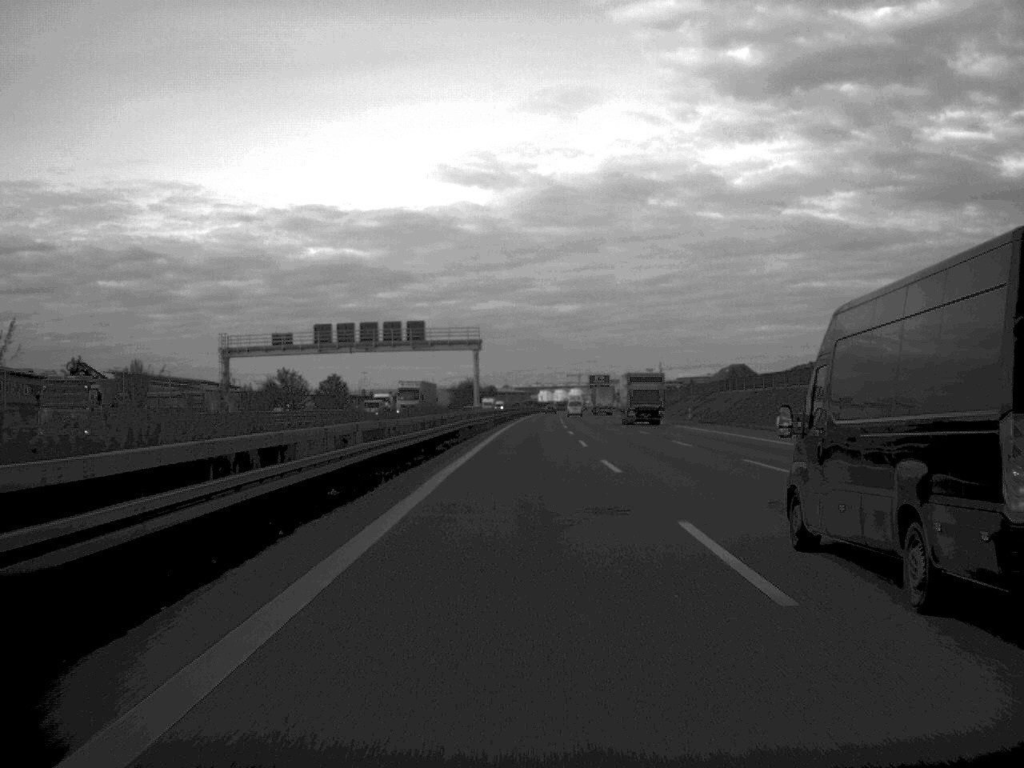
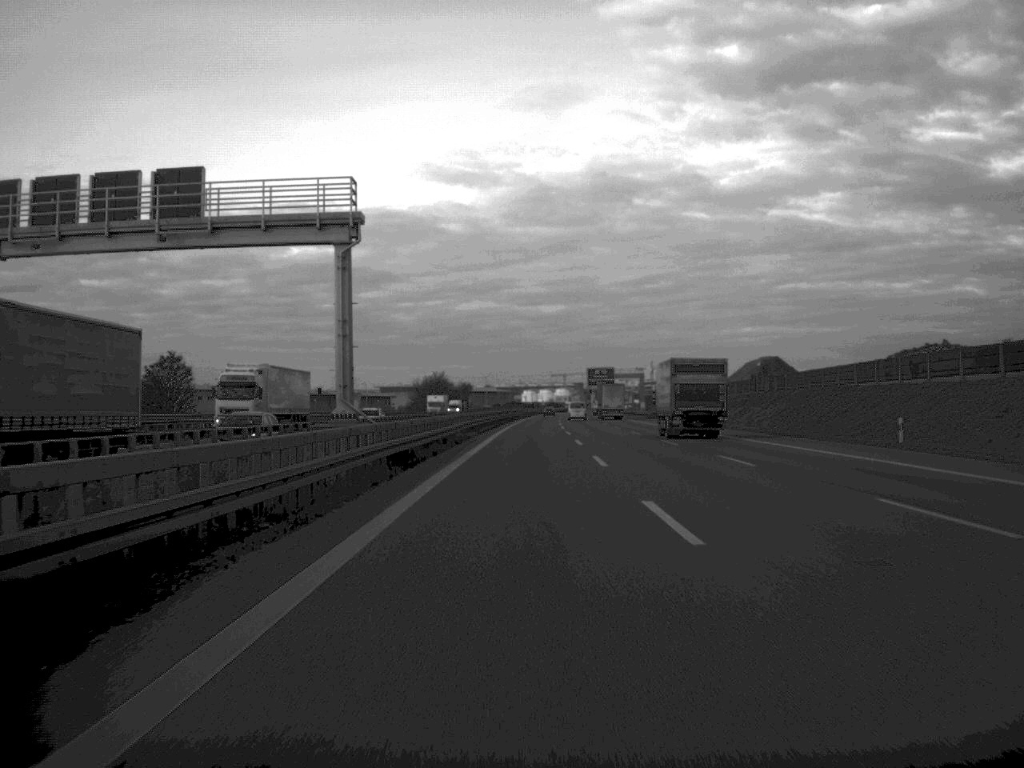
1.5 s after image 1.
(+0.5, +68.0) m; +1°
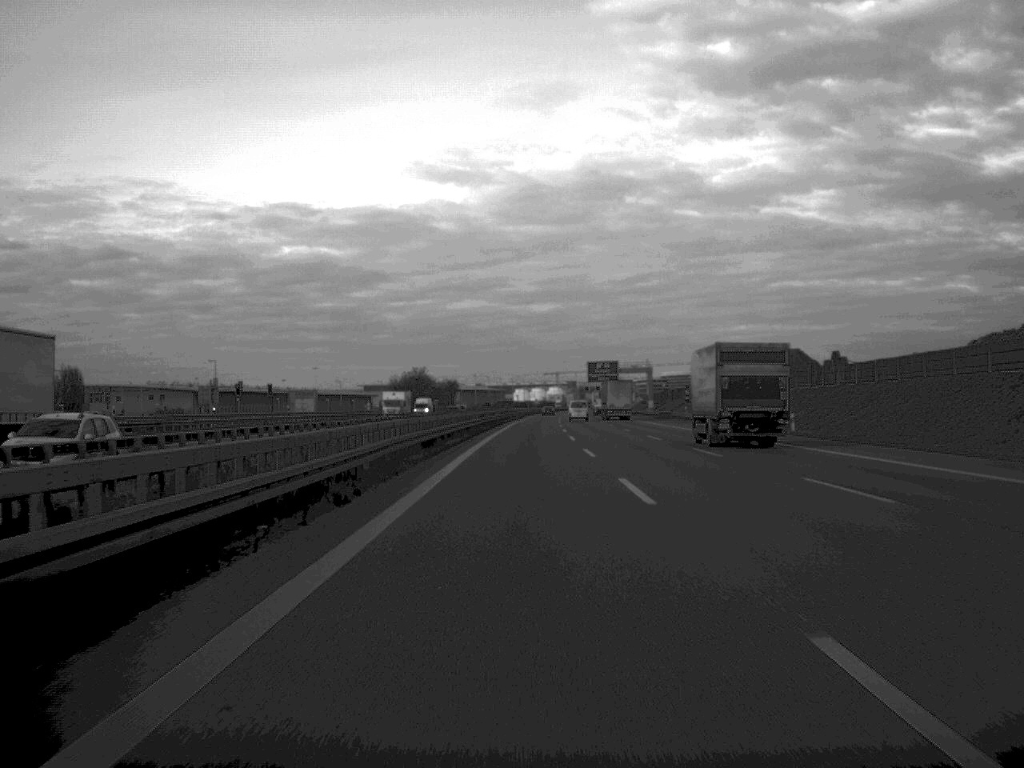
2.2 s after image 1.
(+0.1, +30.3) m; 0°
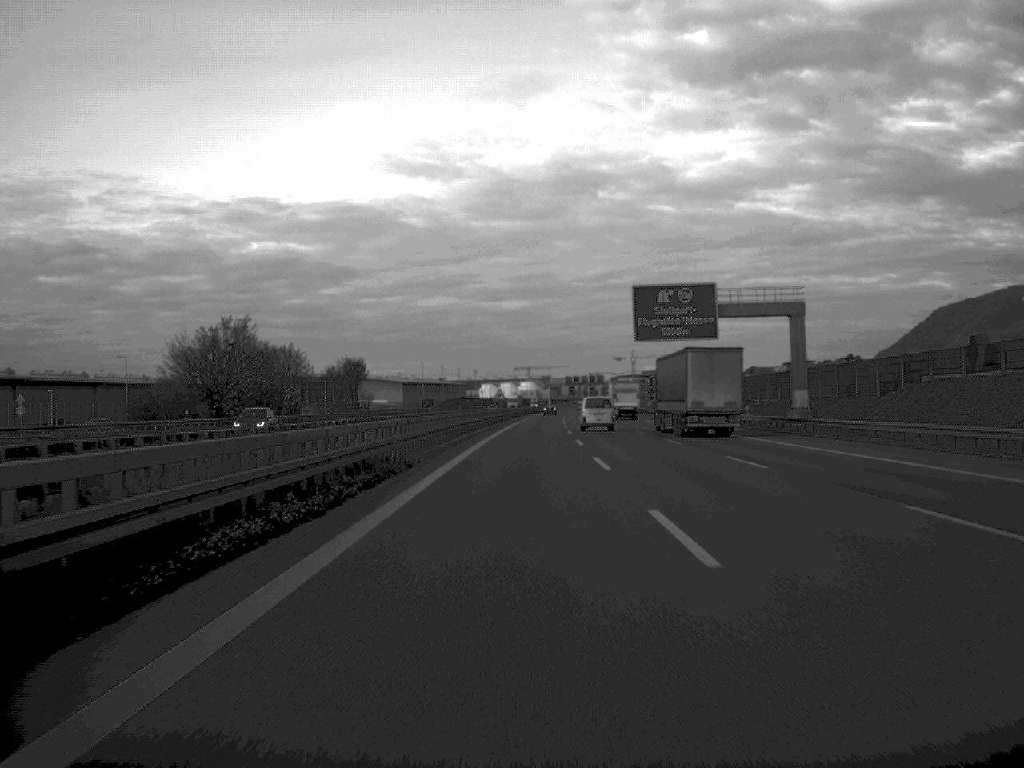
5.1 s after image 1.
(+1.7, +134.7) m; +1°
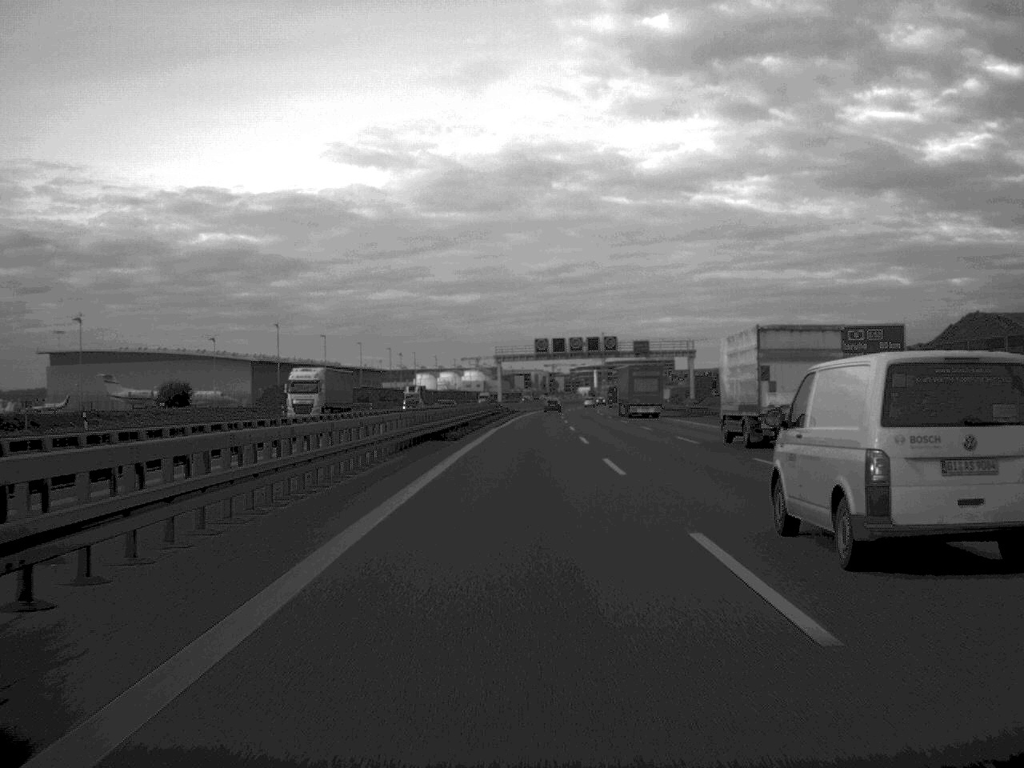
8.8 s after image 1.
(+3.1, +165.8) m; +2°
